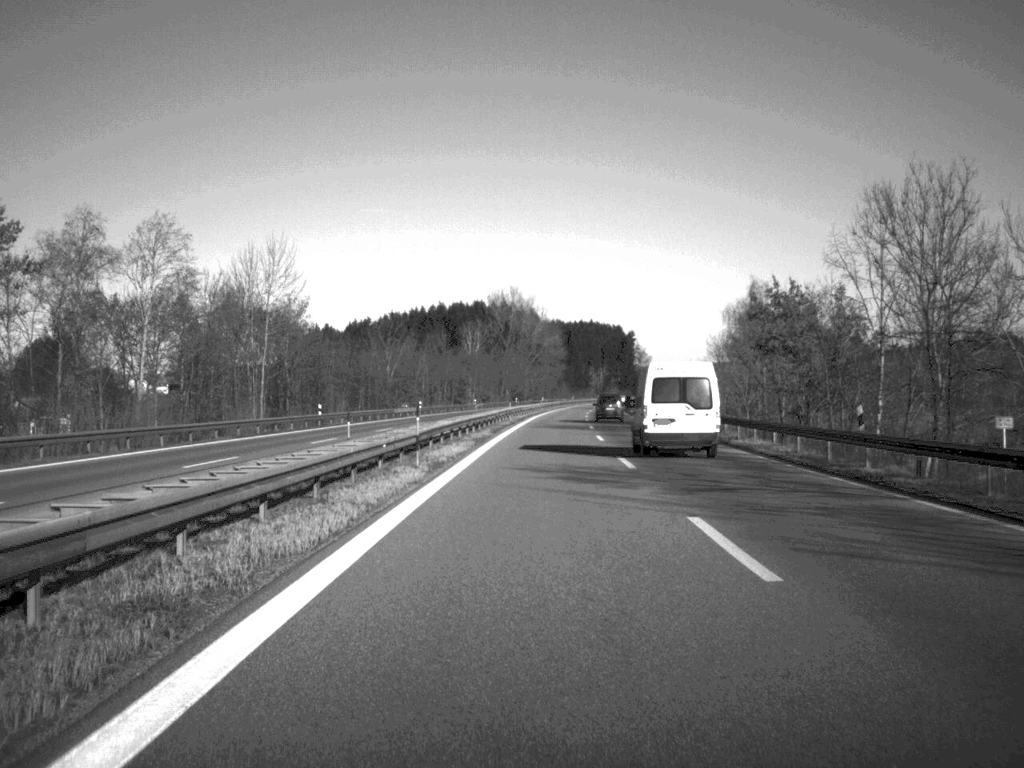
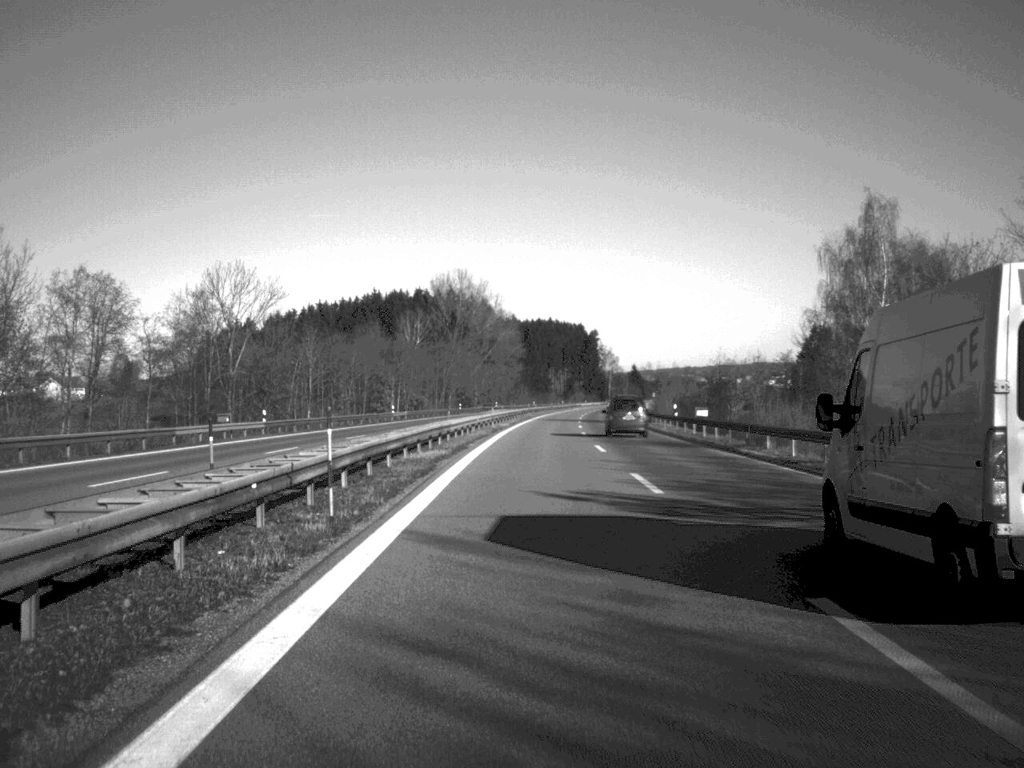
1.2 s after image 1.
(+1.0, +60.0) m; +2°
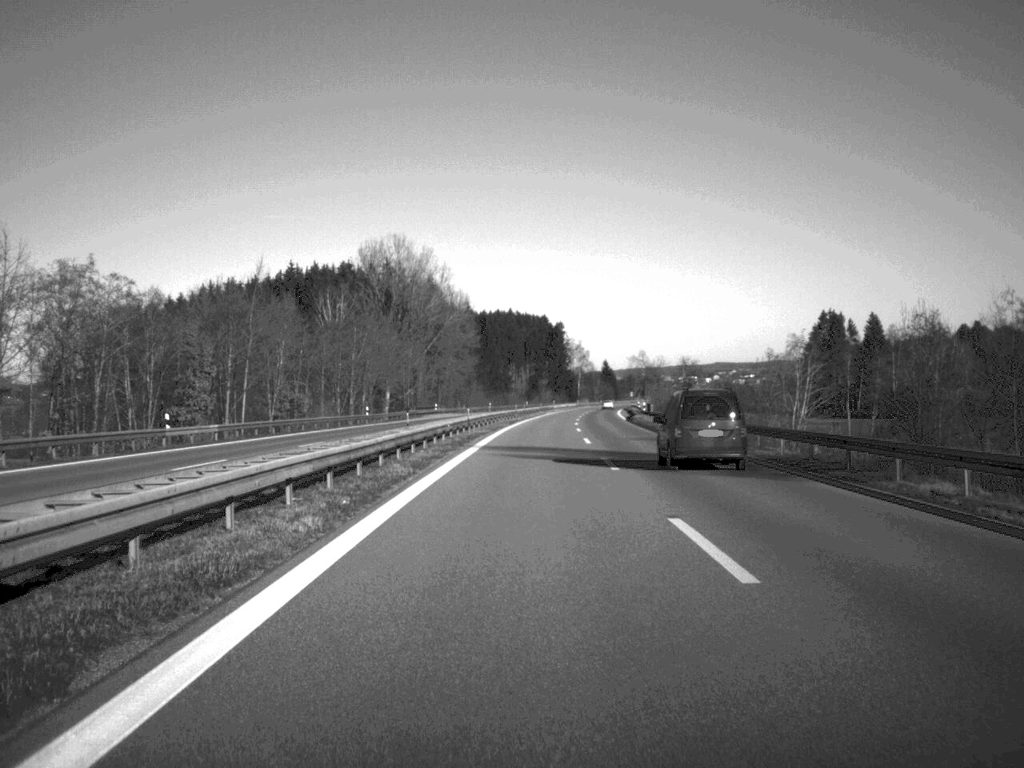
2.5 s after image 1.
(+1.0, +63.8) m; +2°
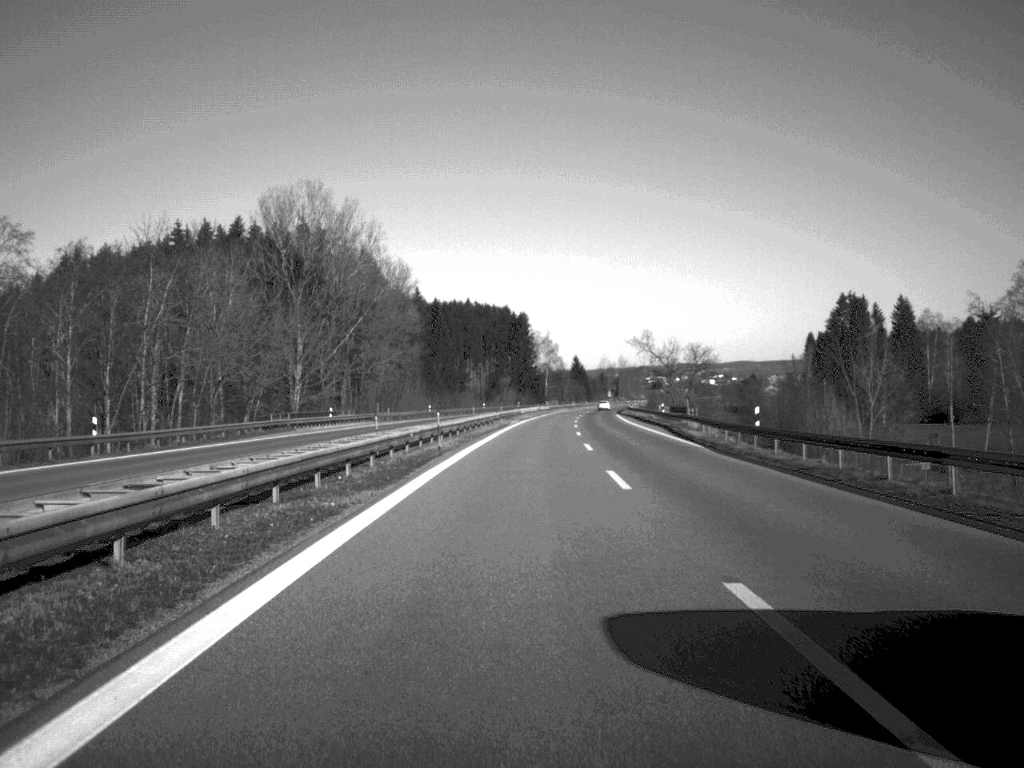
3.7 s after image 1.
(+0.9, +59.3) m; +2°
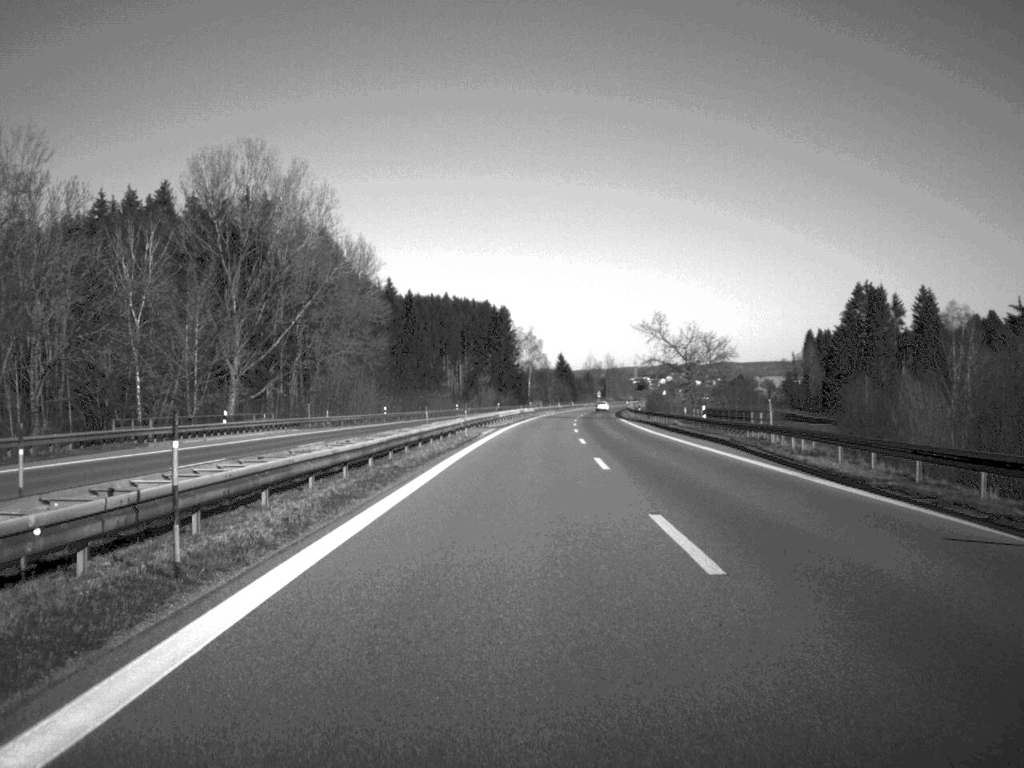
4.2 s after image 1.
(+0.2, +28.8) m; +1°
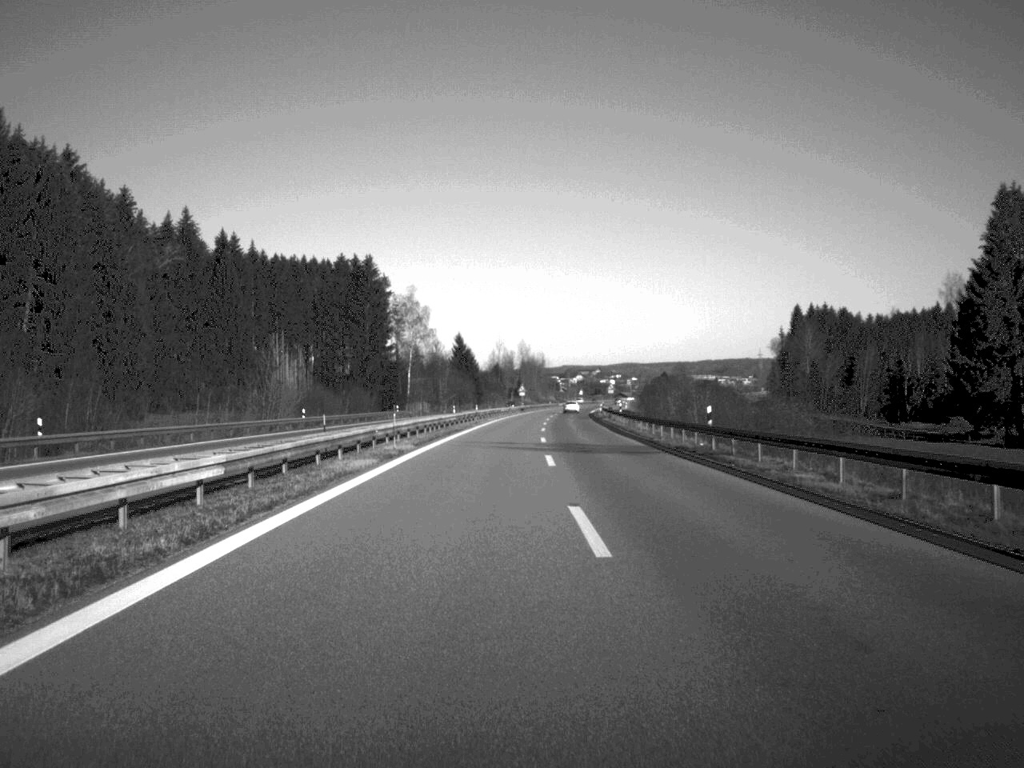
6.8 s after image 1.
(+4.4, +122.6) m; +4°
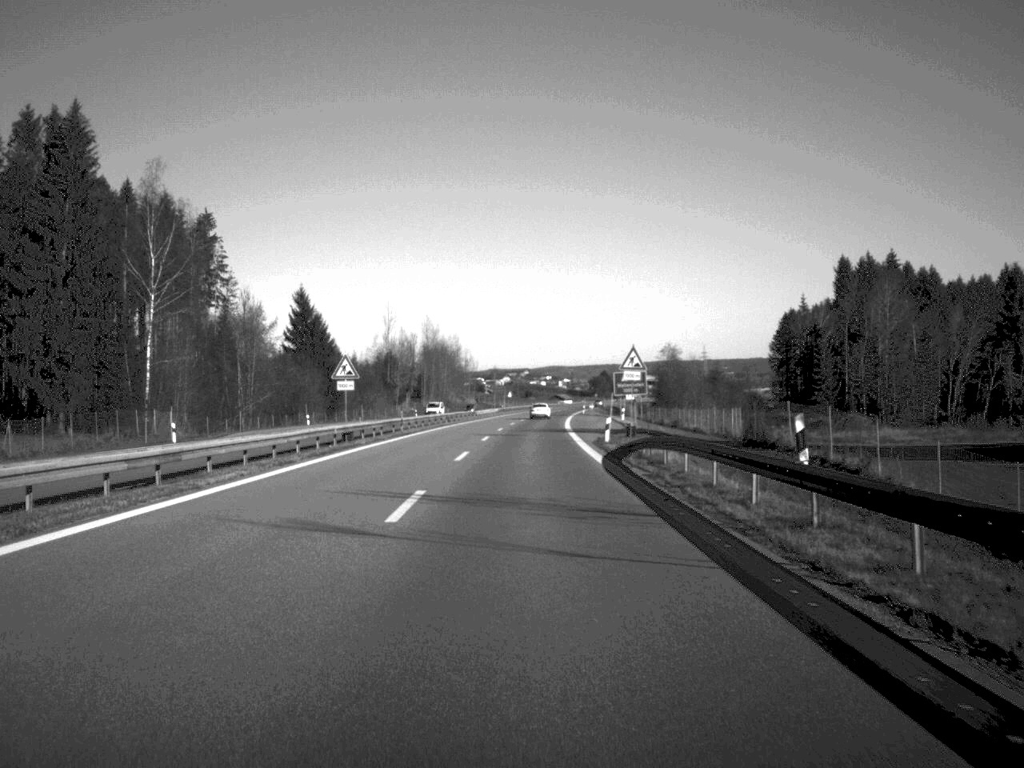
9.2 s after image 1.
(+4.0, +120.0) m; +3°
